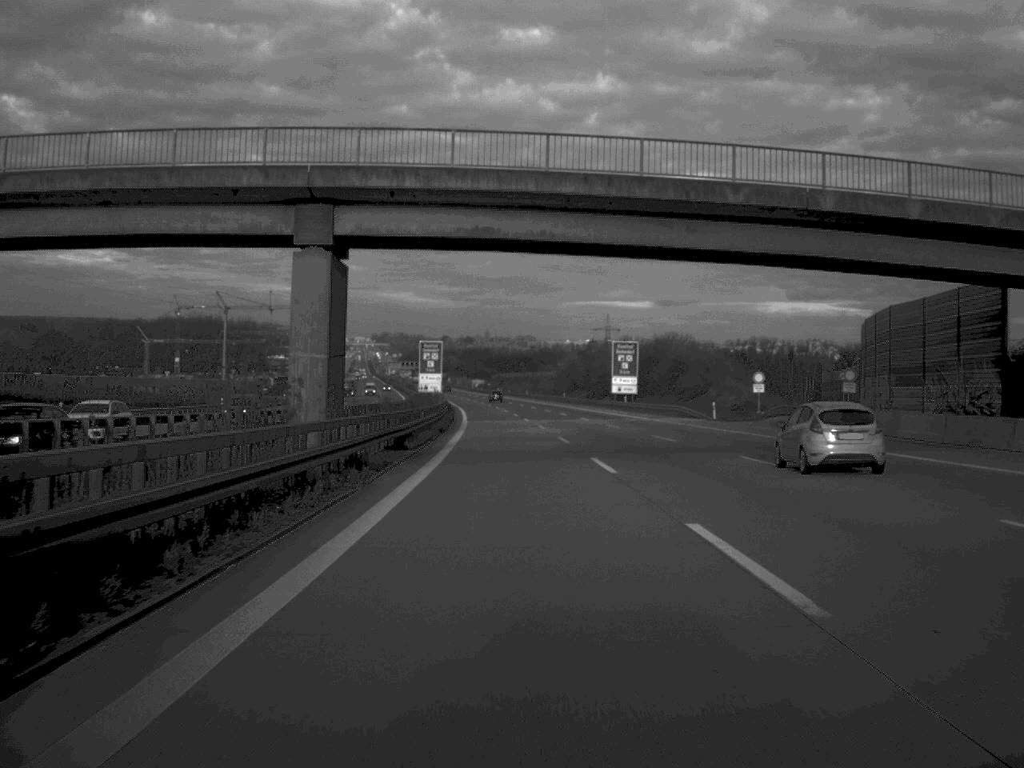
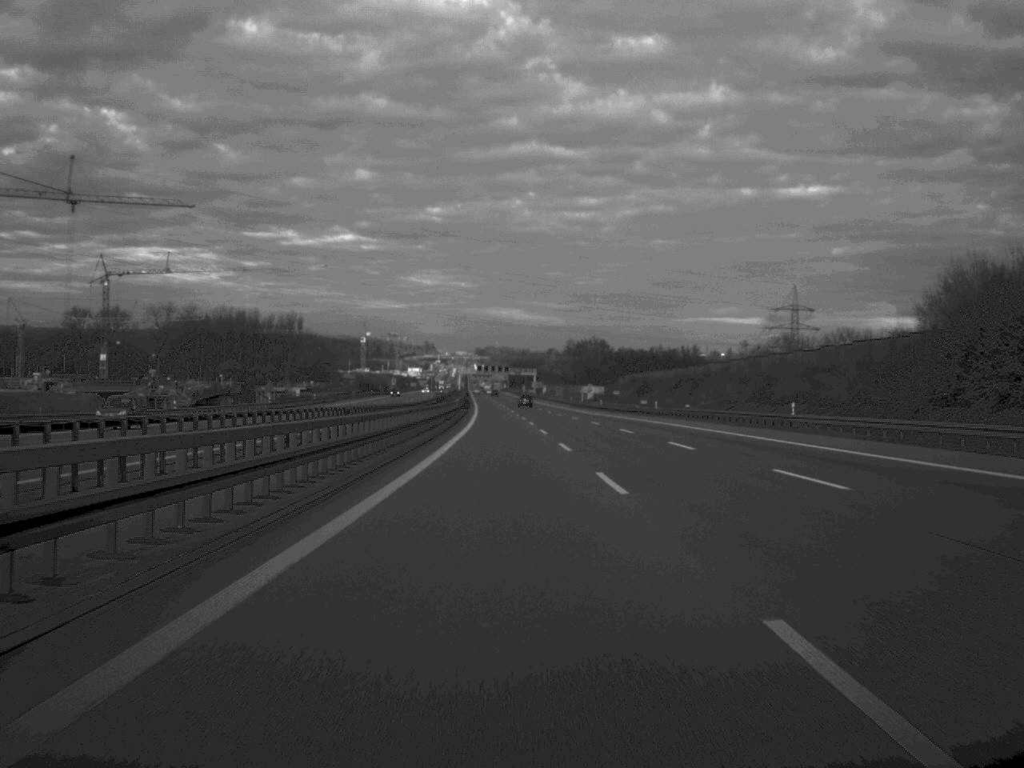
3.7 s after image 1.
(-7.2, +165.7) m; -5°
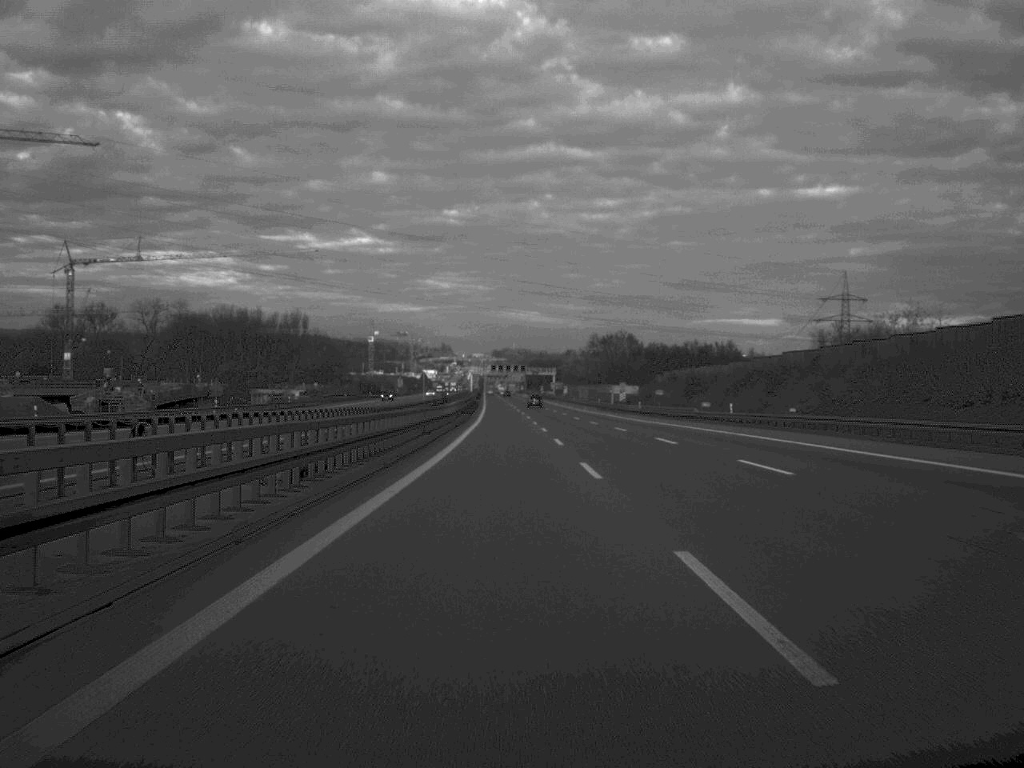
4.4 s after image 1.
(-0.2, +31.7) m; -1°
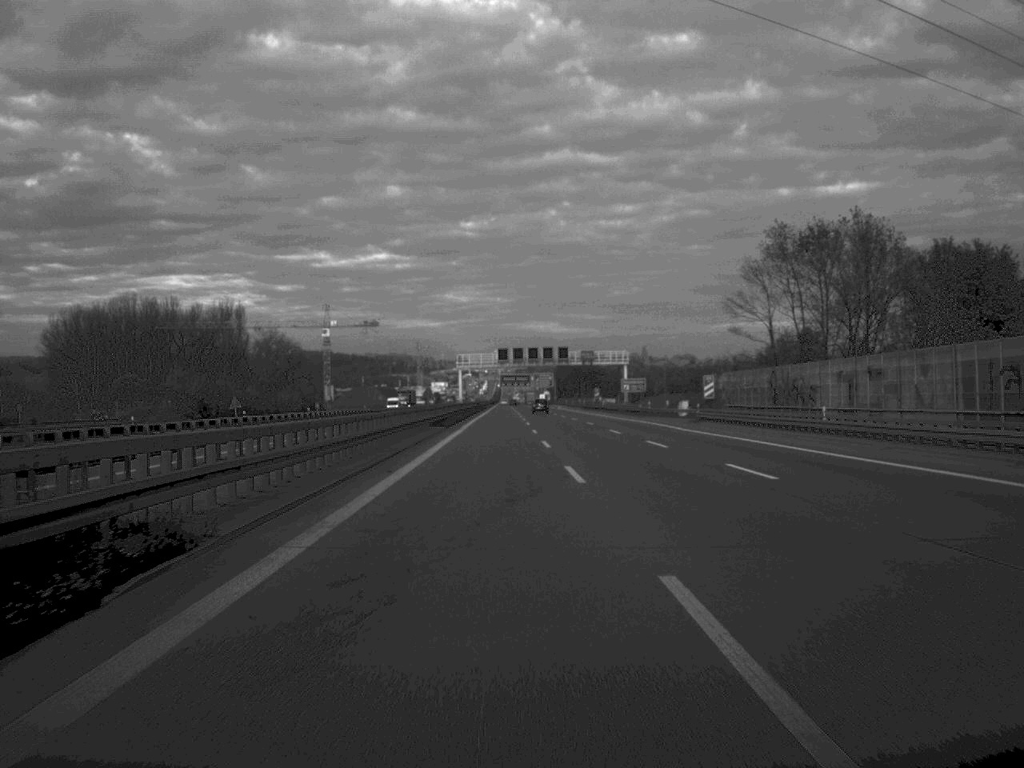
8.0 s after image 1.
(-3.0, +164.5) m; -1°
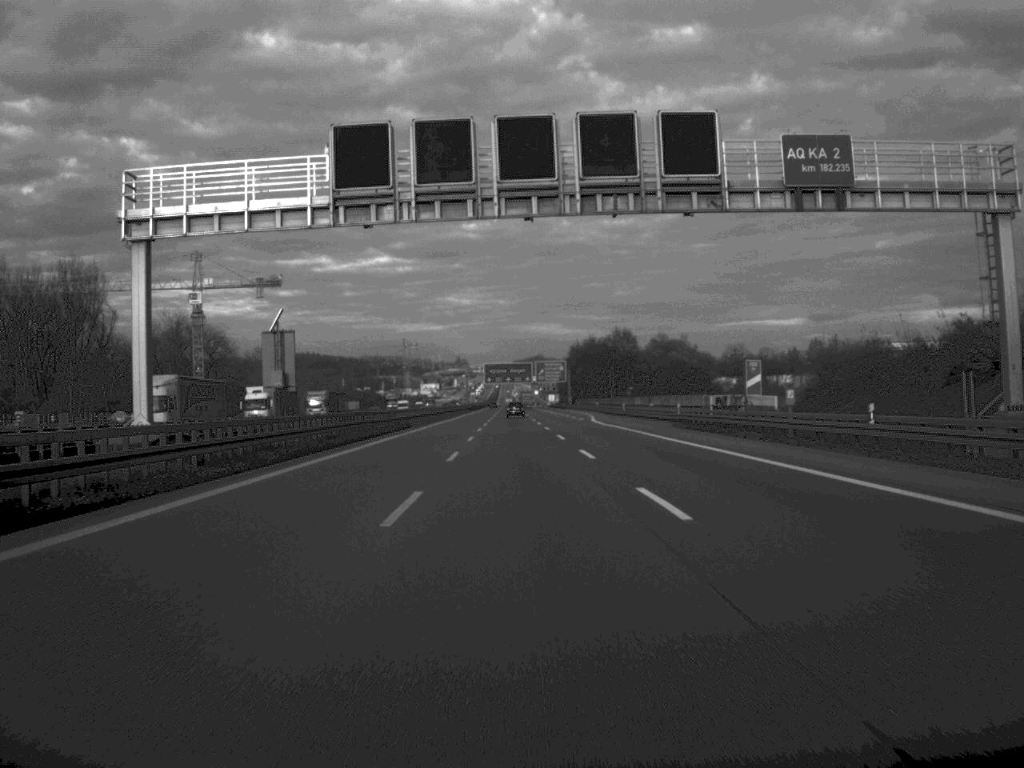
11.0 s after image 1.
(+0.7, +134.6) m; 0°
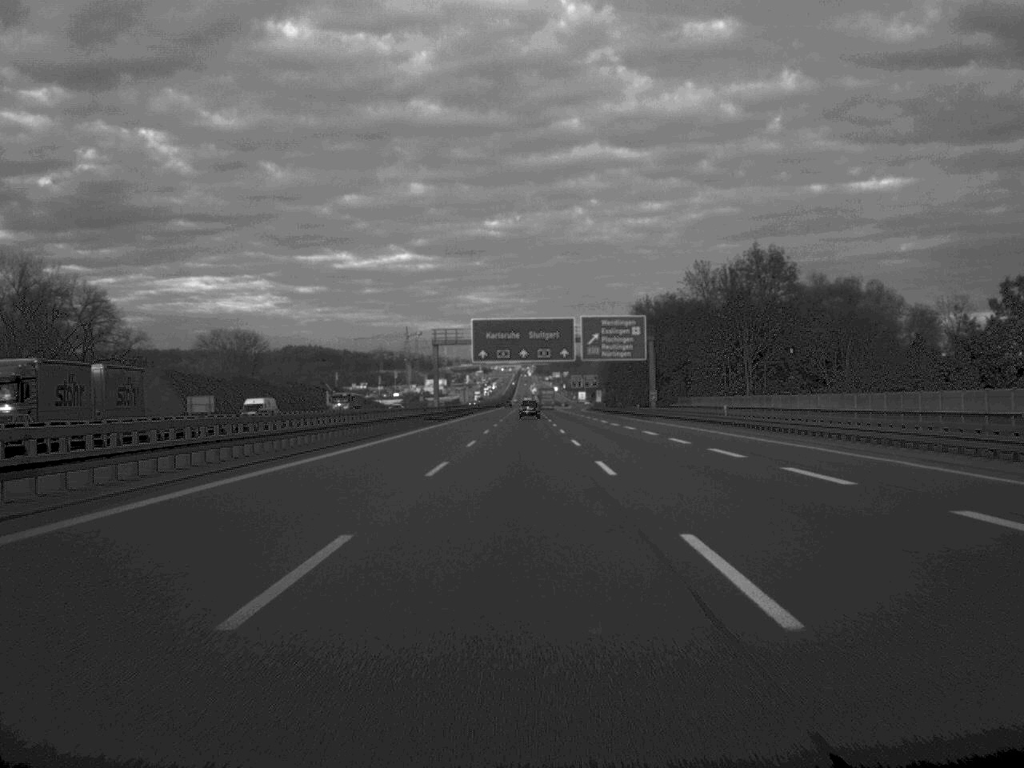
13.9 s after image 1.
(-1.5, +131.6) m; -1°
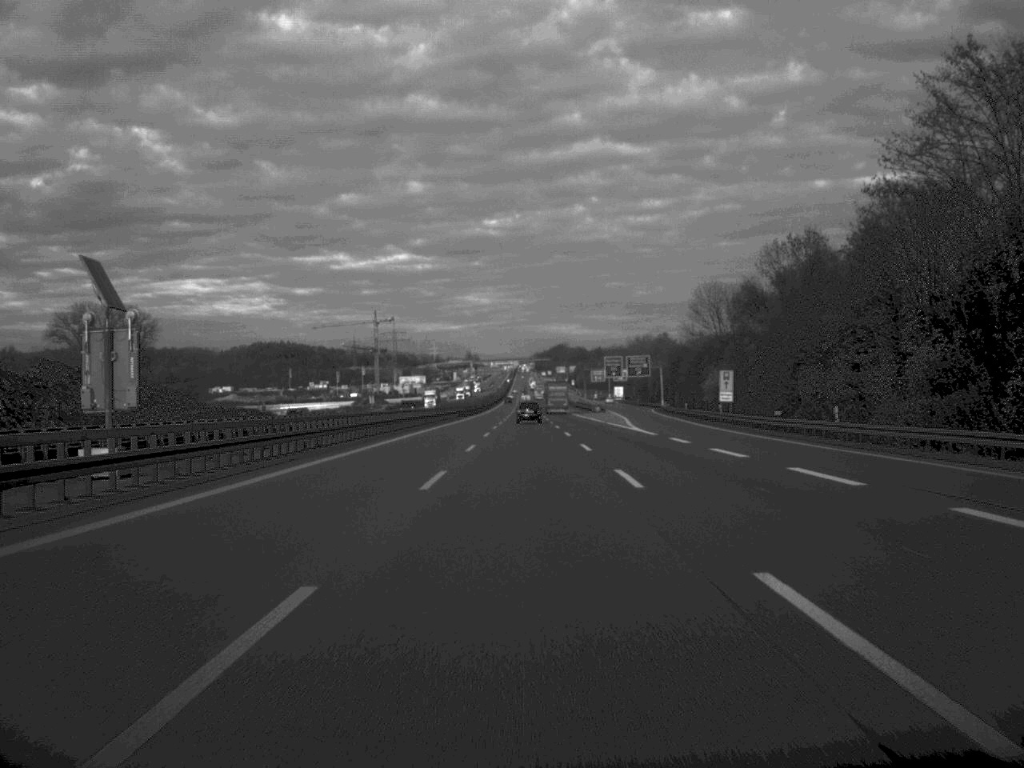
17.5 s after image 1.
(-0.4, +166.5) m; 0°
